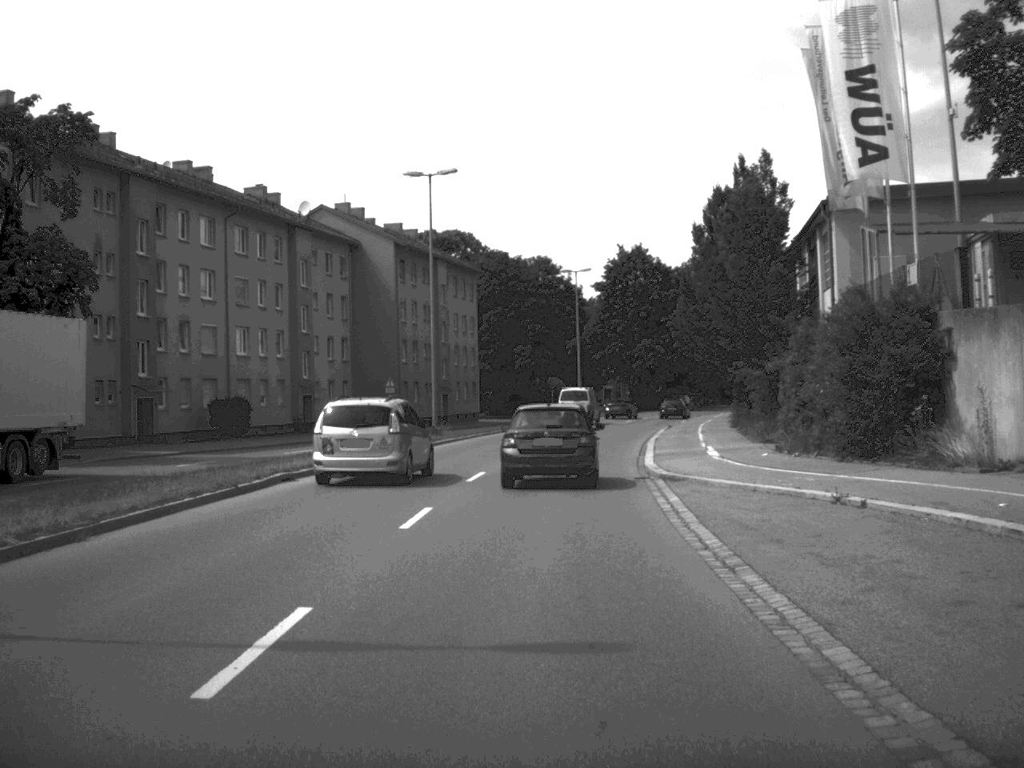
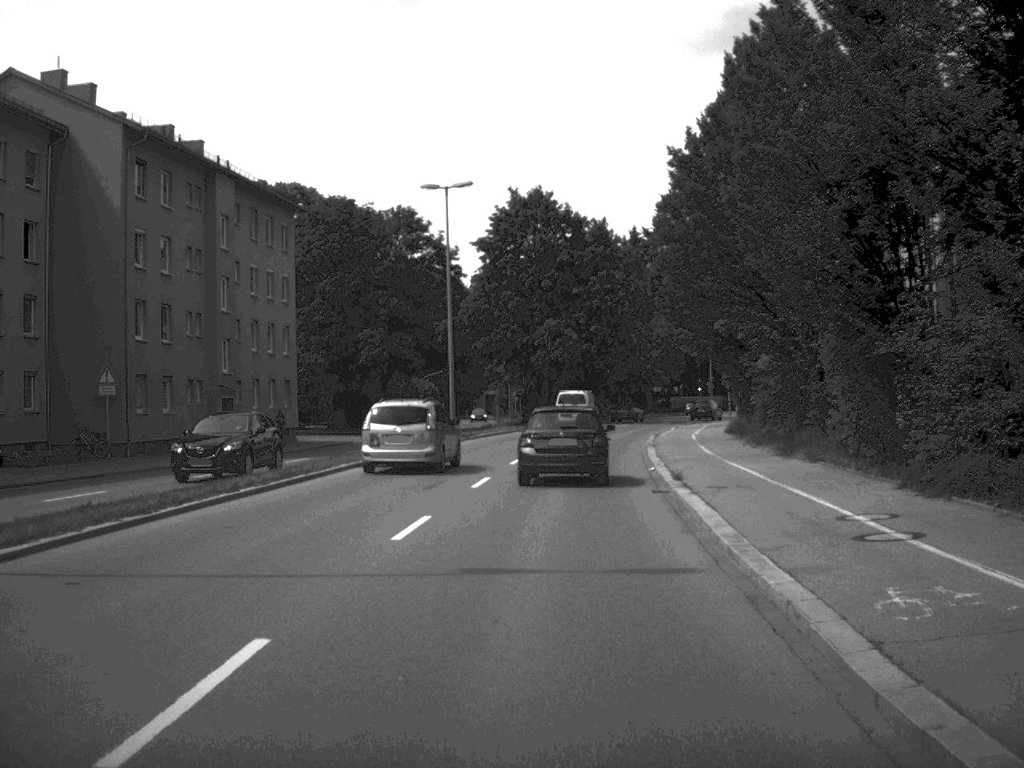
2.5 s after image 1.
(+1.6, +36.5) m; +5°
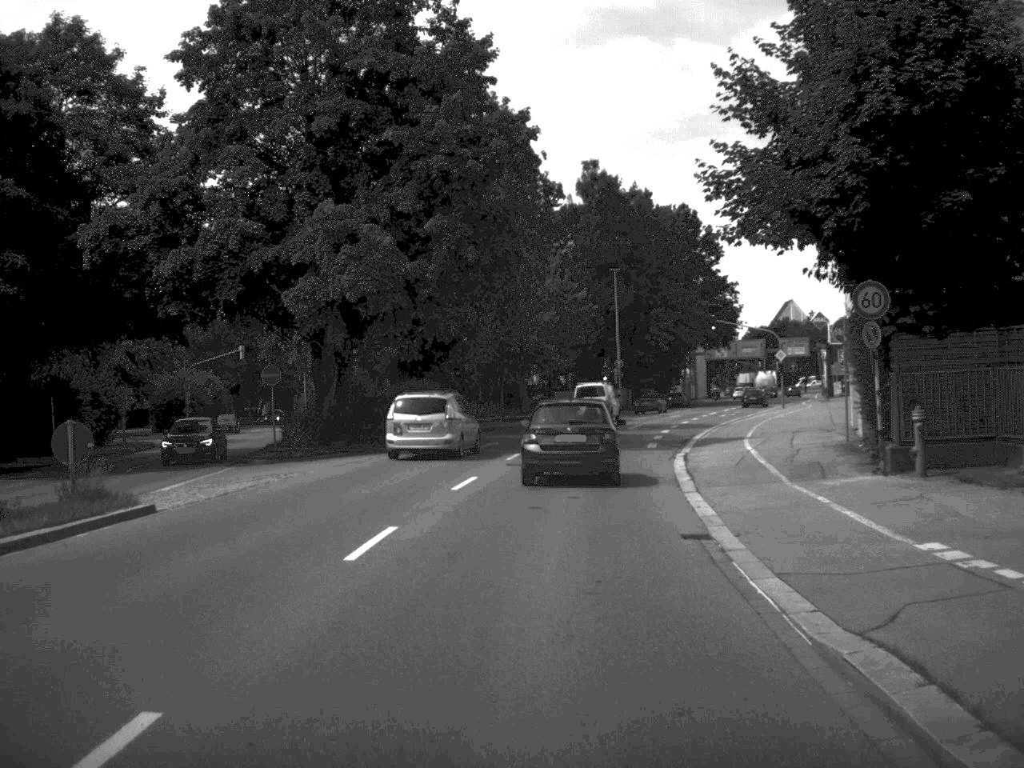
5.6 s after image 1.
(+2.6, +46.1) m; +7°
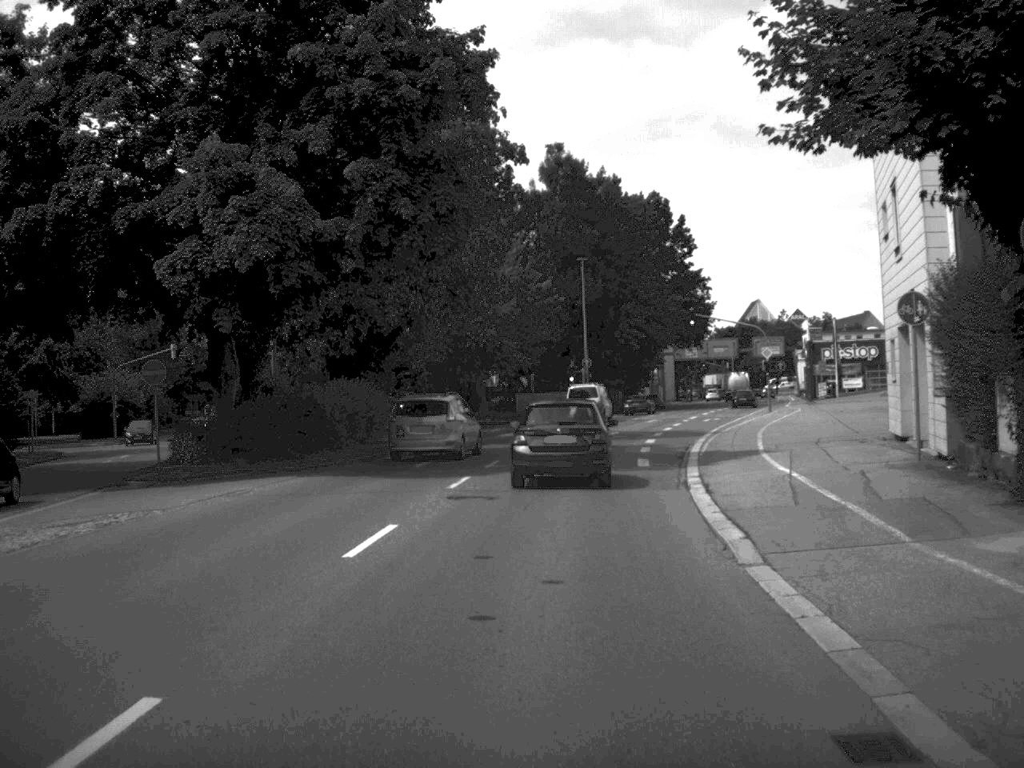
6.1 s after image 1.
(+0.1, +8.4) m; +2°
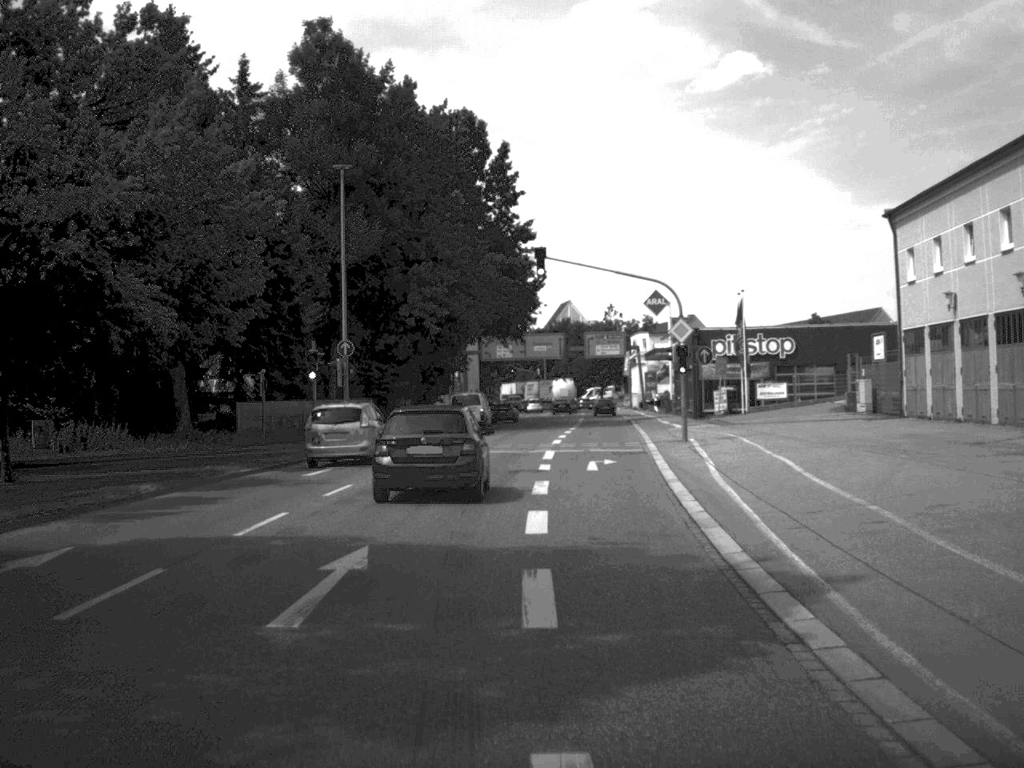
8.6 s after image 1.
(+2.8, +35.6) m; +9°
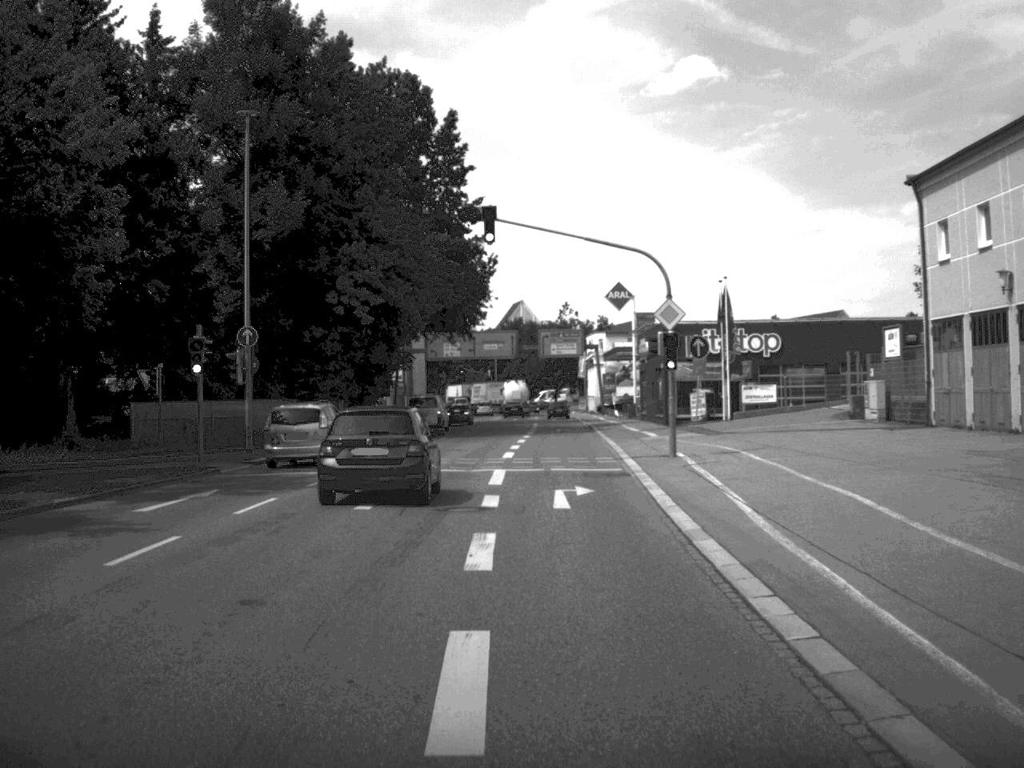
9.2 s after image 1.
(+0.2, +9.0) m; +2°
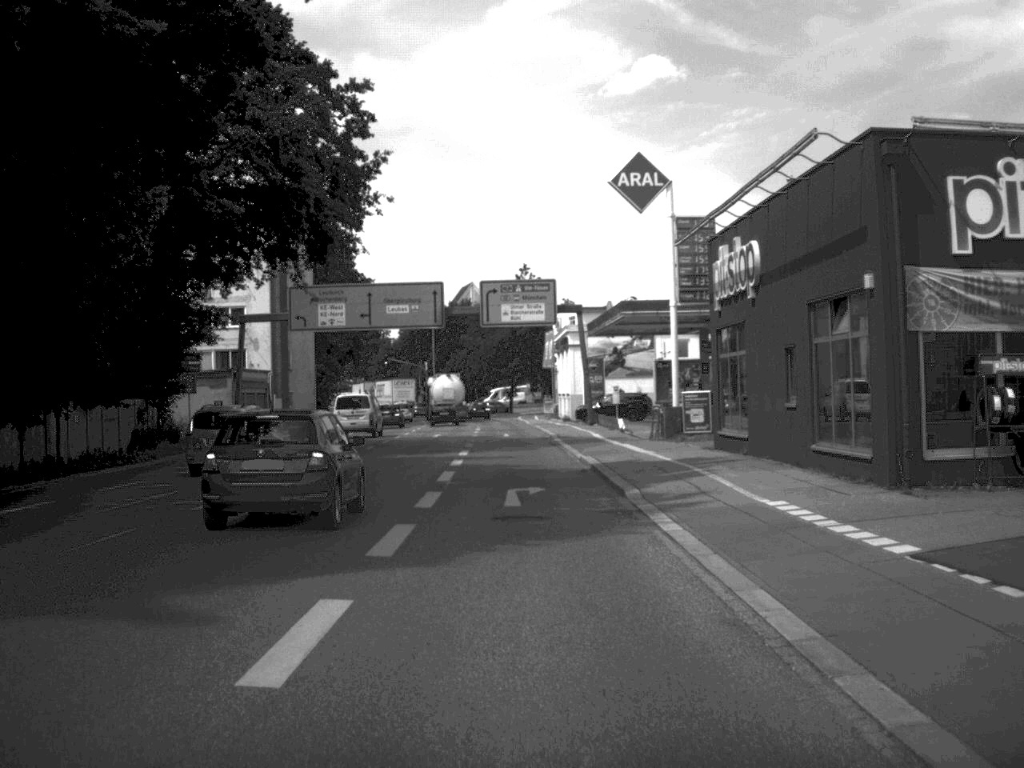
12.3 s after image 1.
(+1.1, +45.0) m; +2°
